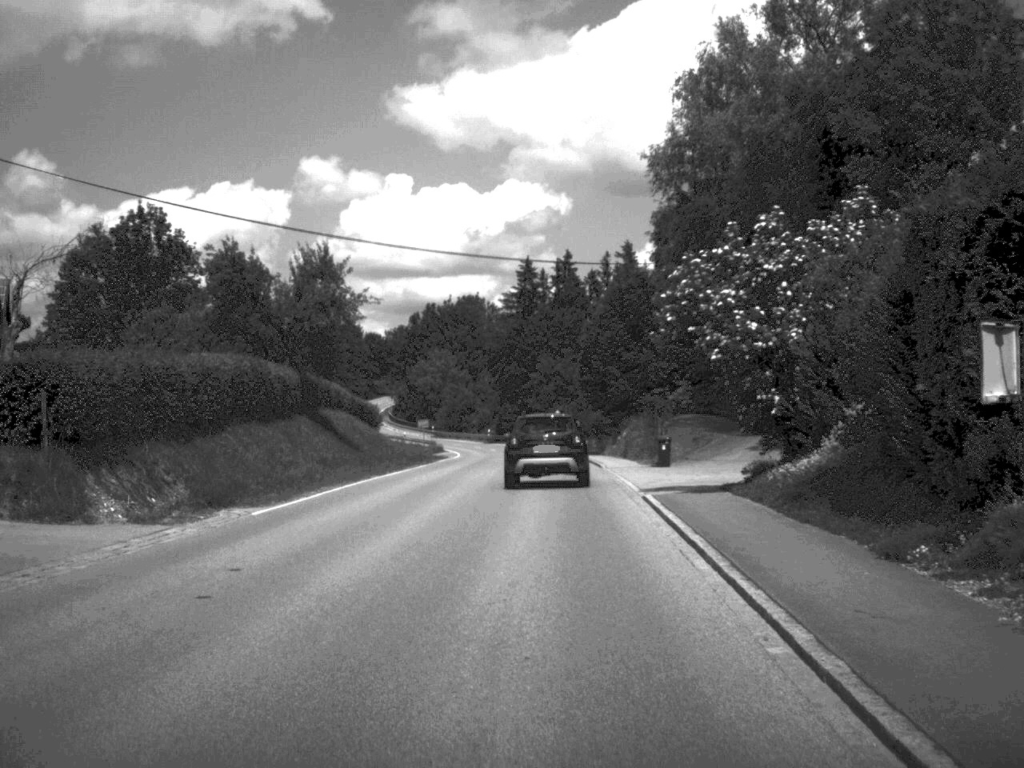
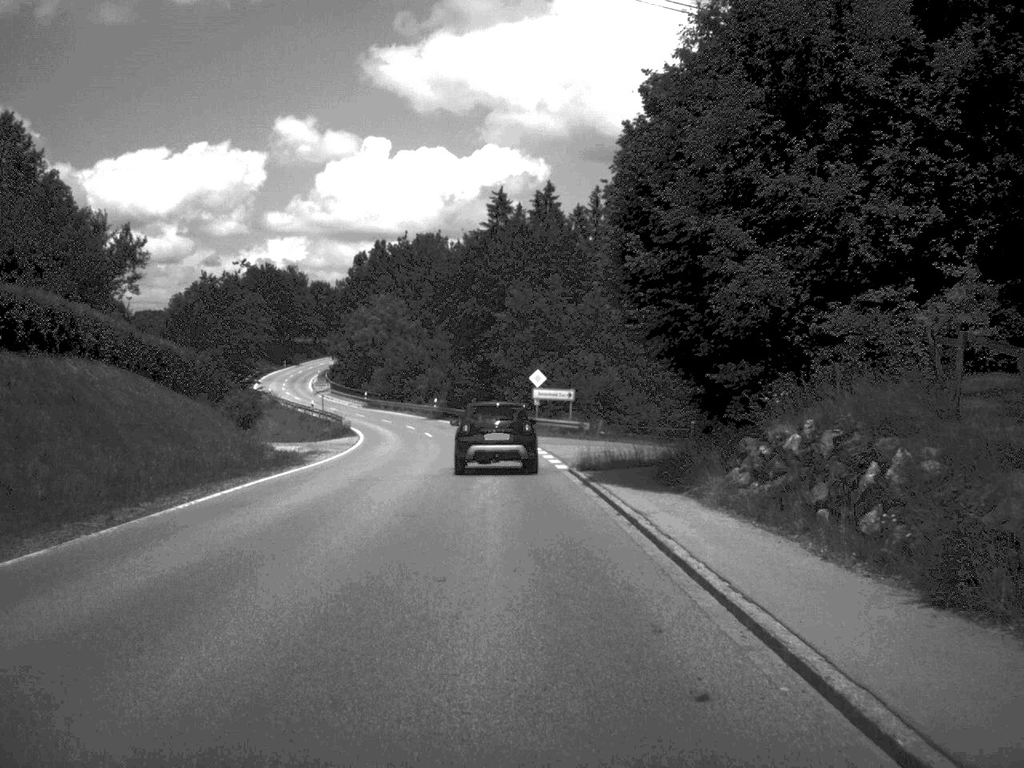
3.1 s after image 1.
(+0.6, +40.9) m; +1°
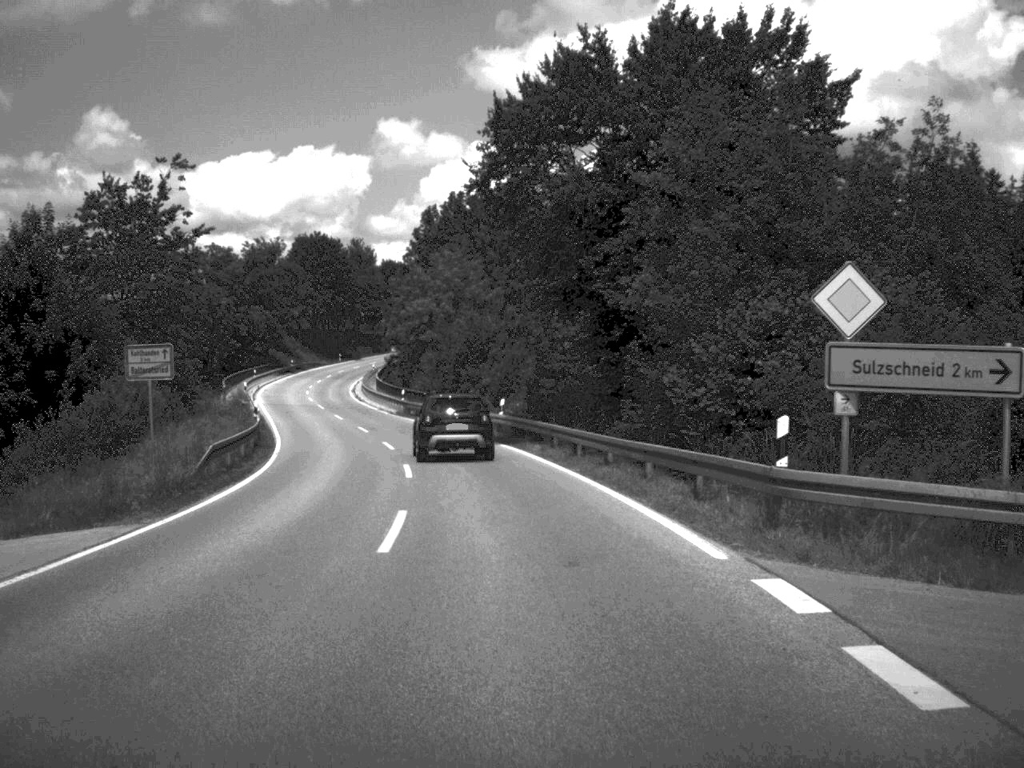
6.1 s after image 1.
(-1.7, +44.7) m; -5°
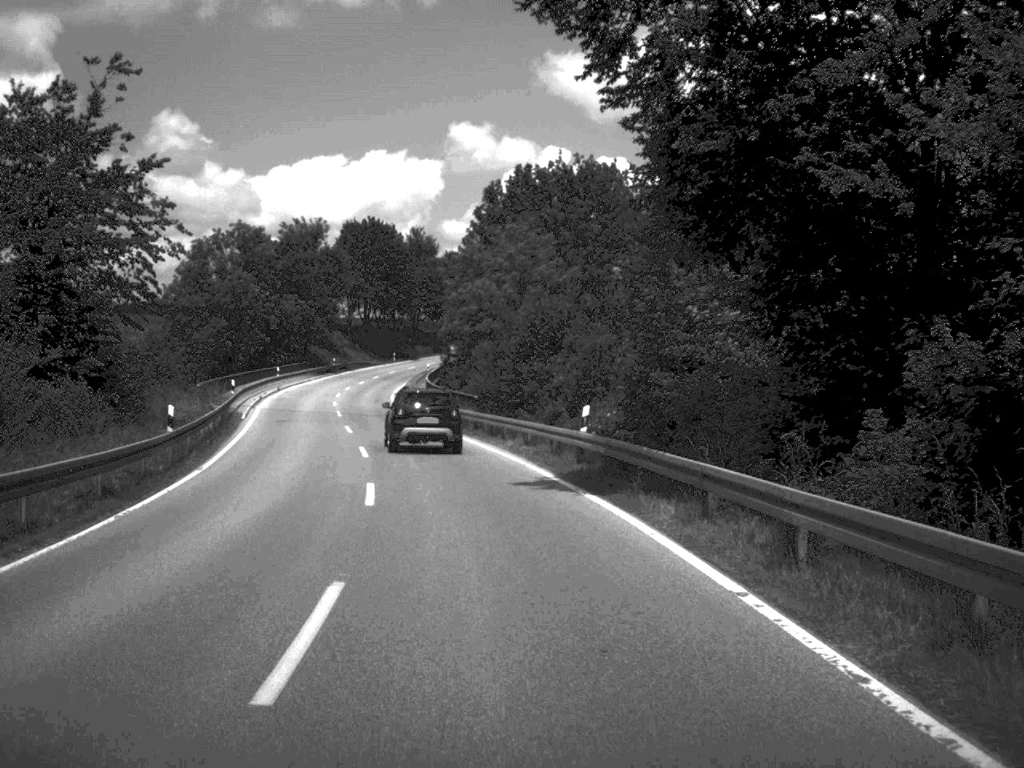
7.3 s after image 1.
(-0.5, +18.4) m; -3°
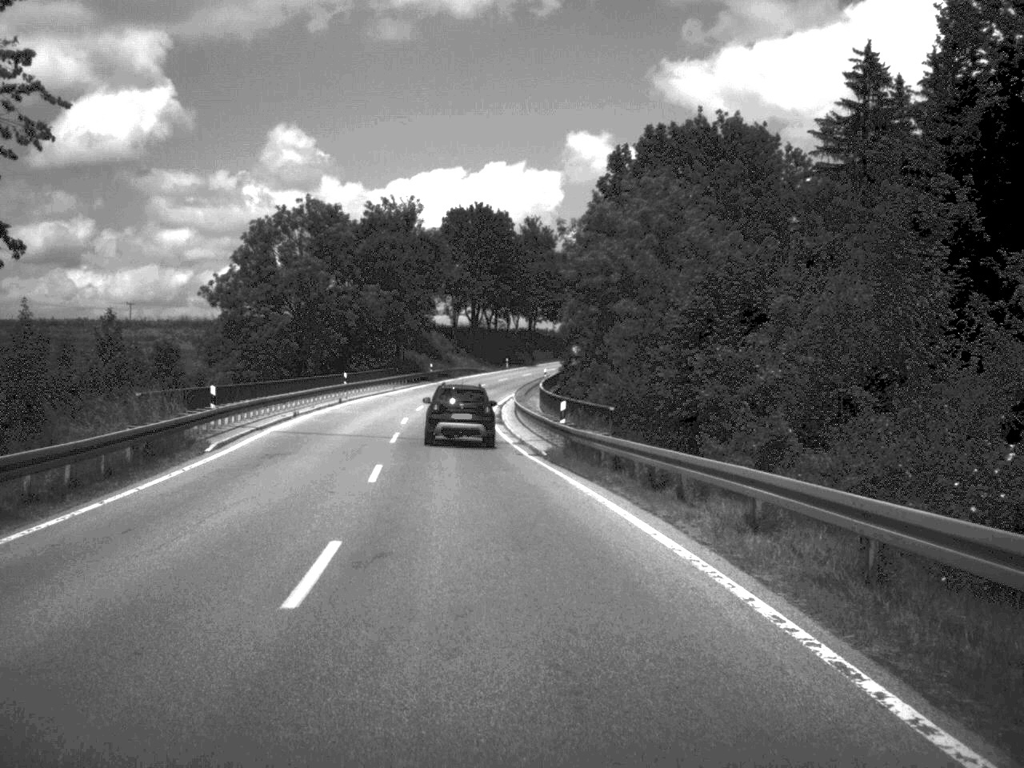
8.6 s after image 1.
(-1.0, +20.6) m; -6°
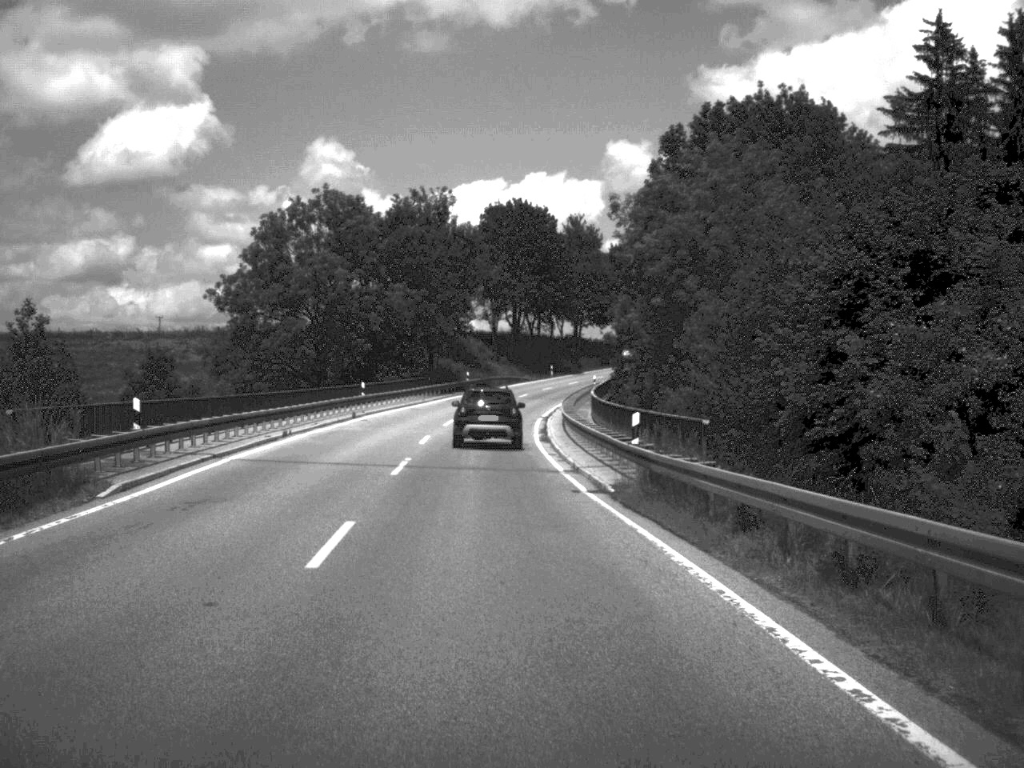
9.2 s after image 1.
(-0.2, +9.7) m; -2°
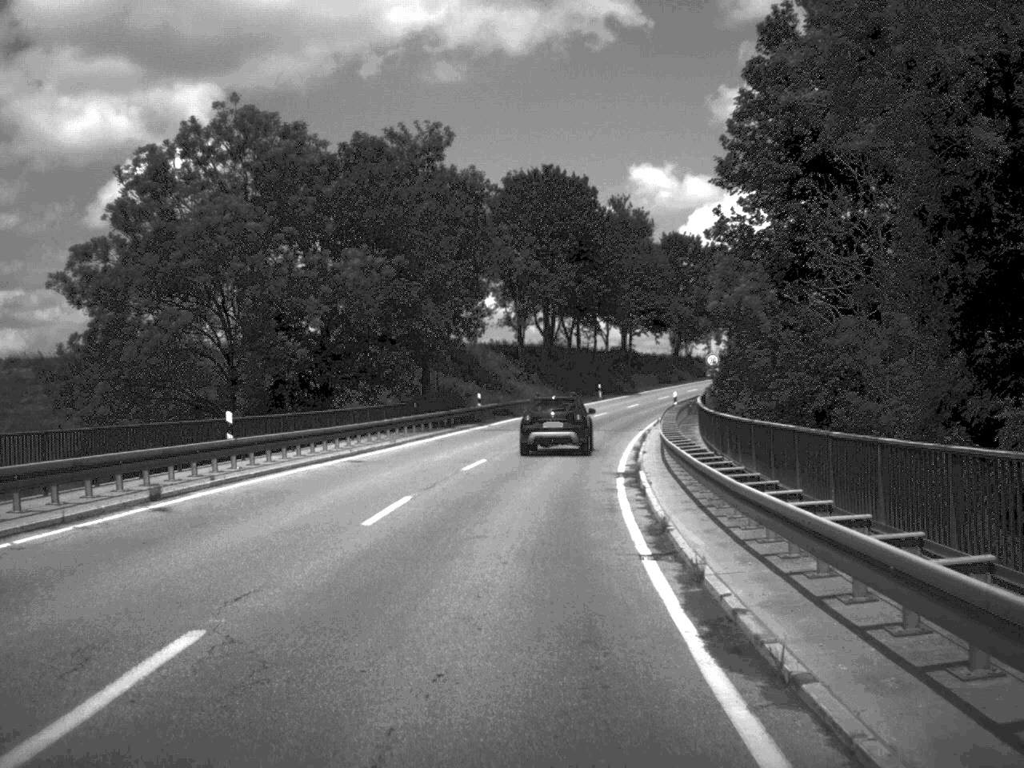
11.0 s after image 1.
(-0.6, +30.6) m; -2°
